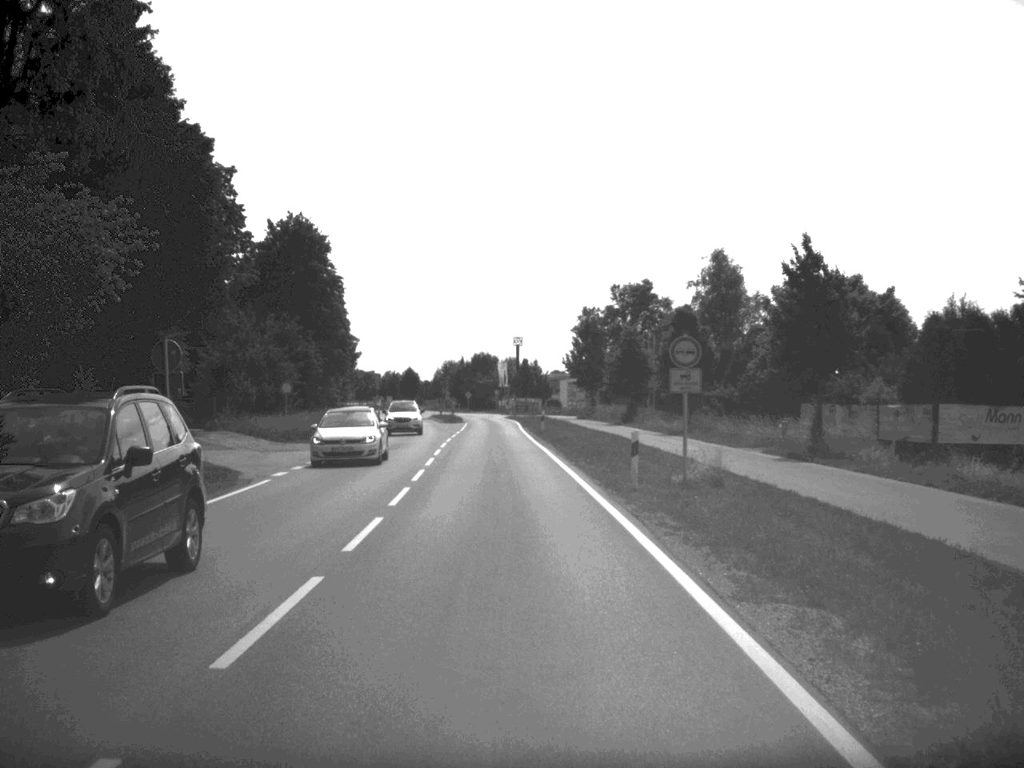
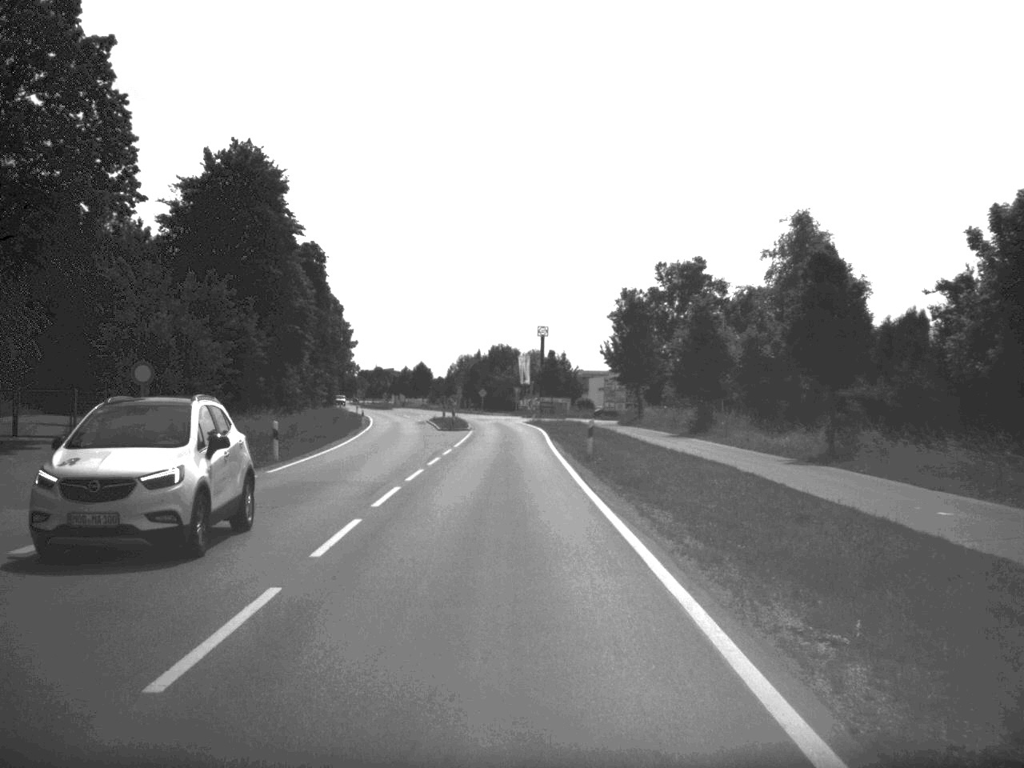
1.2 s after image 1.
(-0.3, +24.3) m; -1°
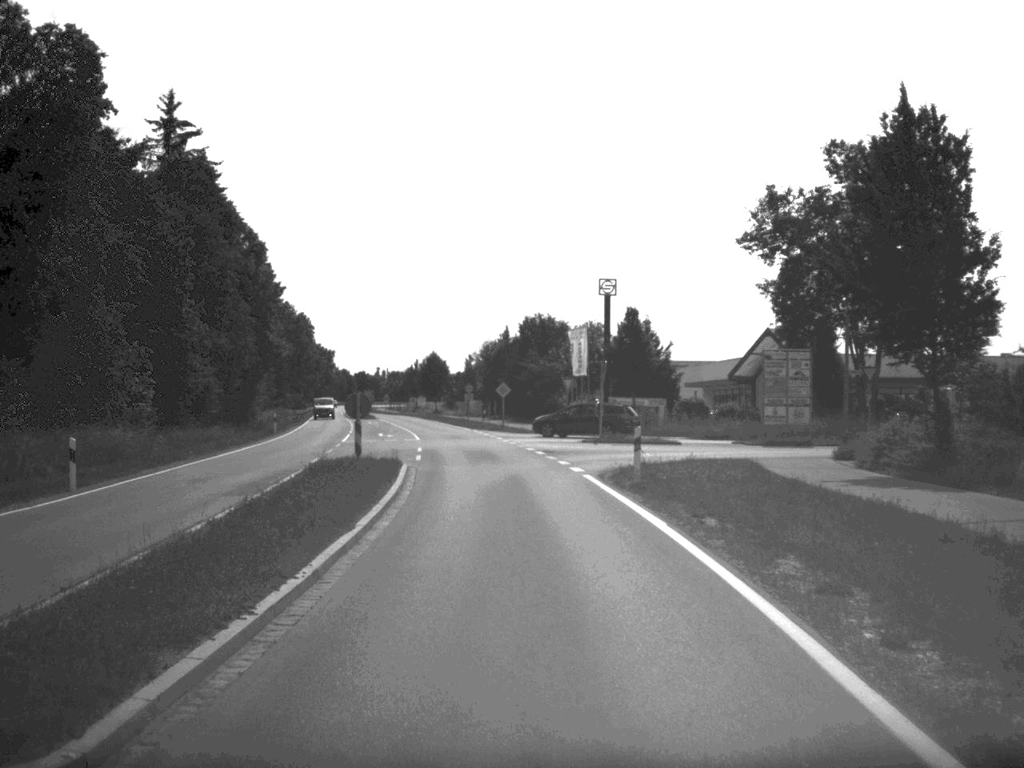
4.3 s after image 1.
(-0.7, +57.1) m; -2°
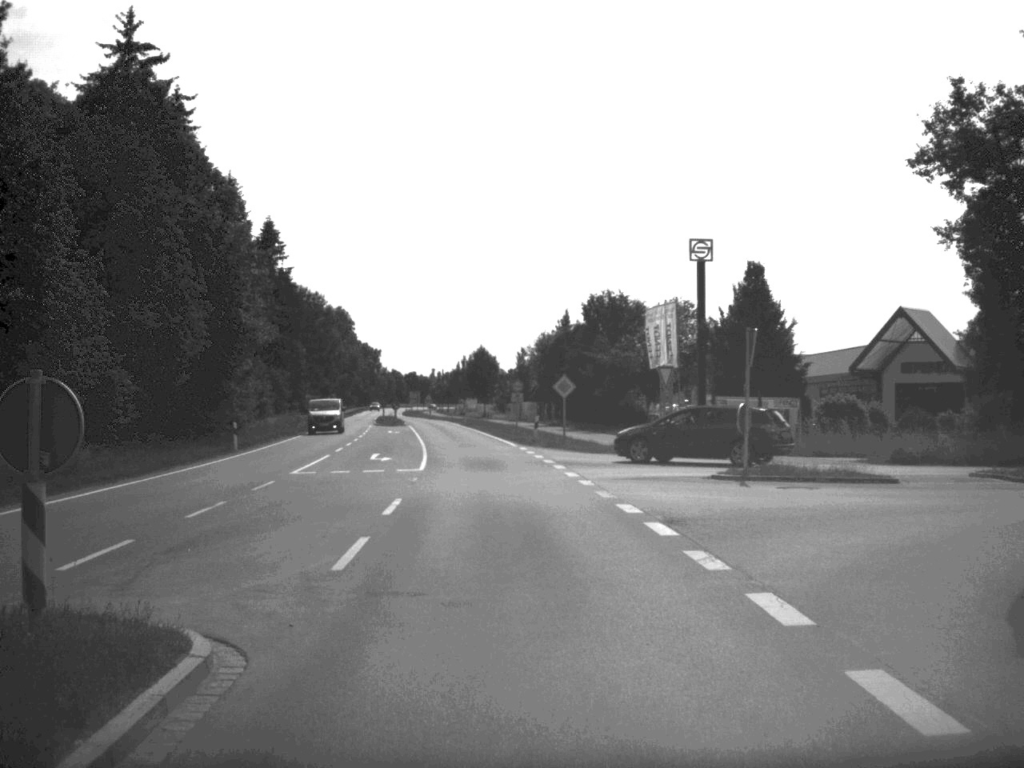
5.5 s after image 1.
(-0.4, +21.3) m; -3°
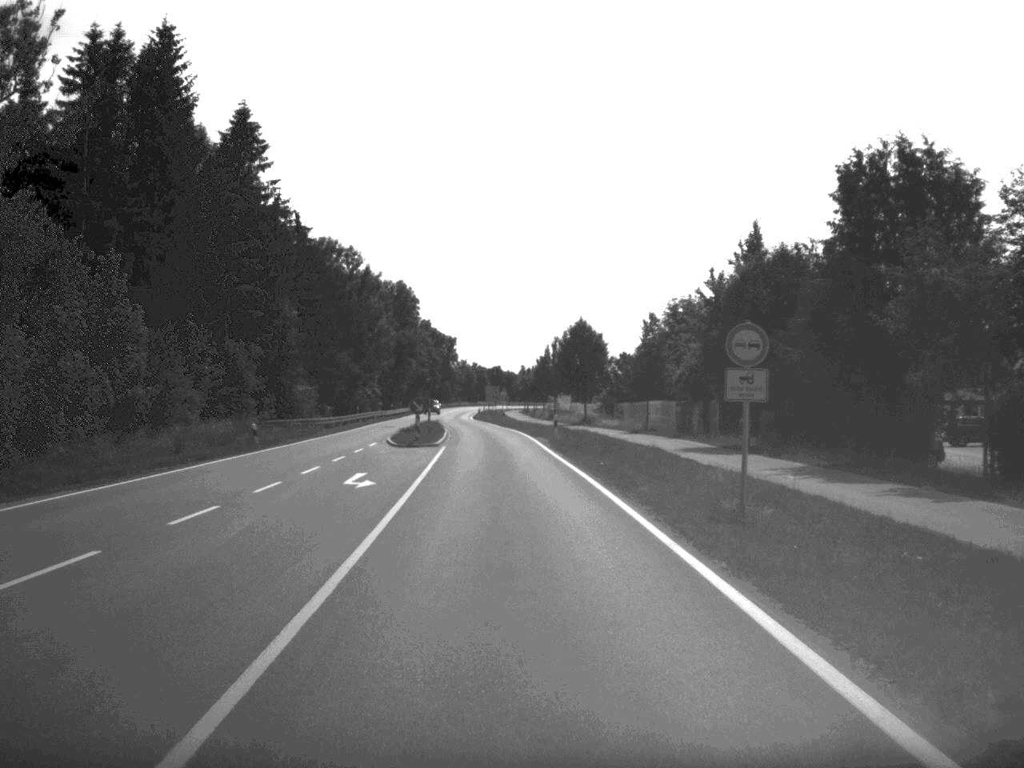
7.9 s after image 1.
(-2.1, +44.7) m; -4°
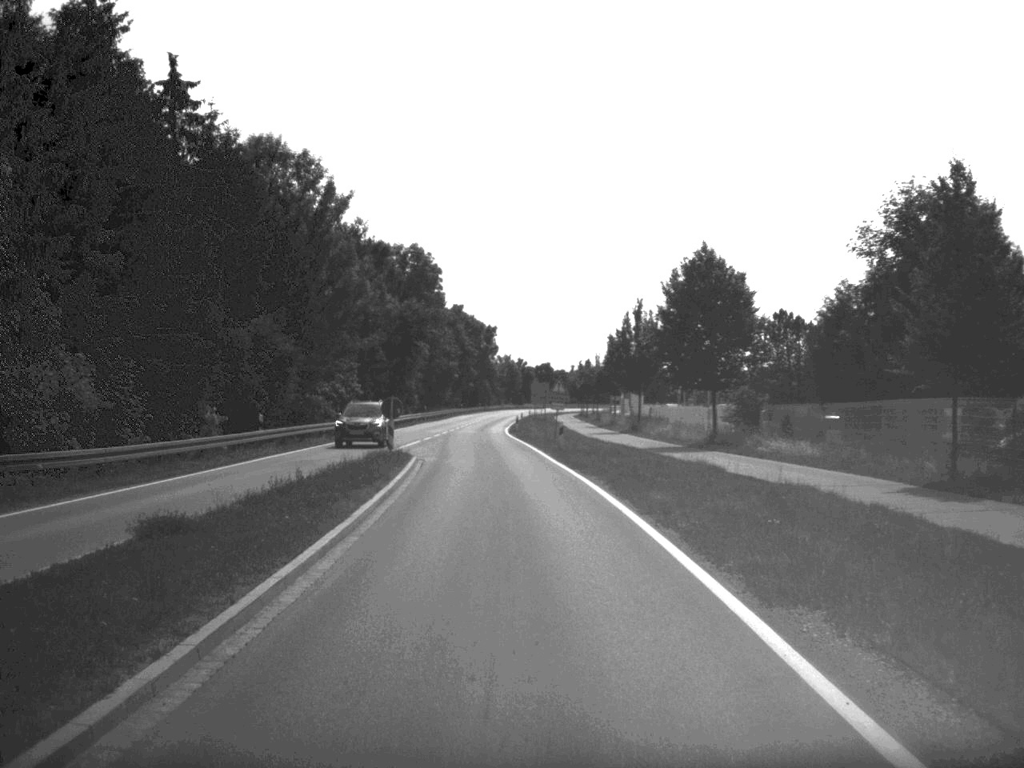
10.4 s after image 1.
(-1.0, +45.2) m; -2°
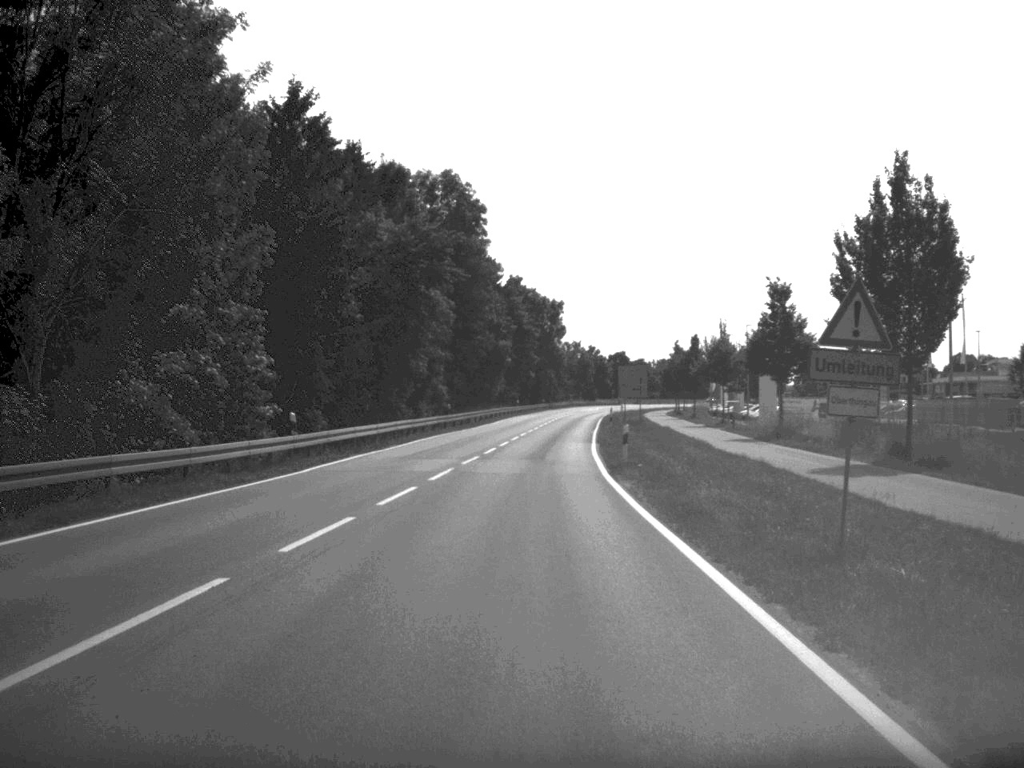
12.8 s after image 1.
(-1.3, +43.3) m; -3°
